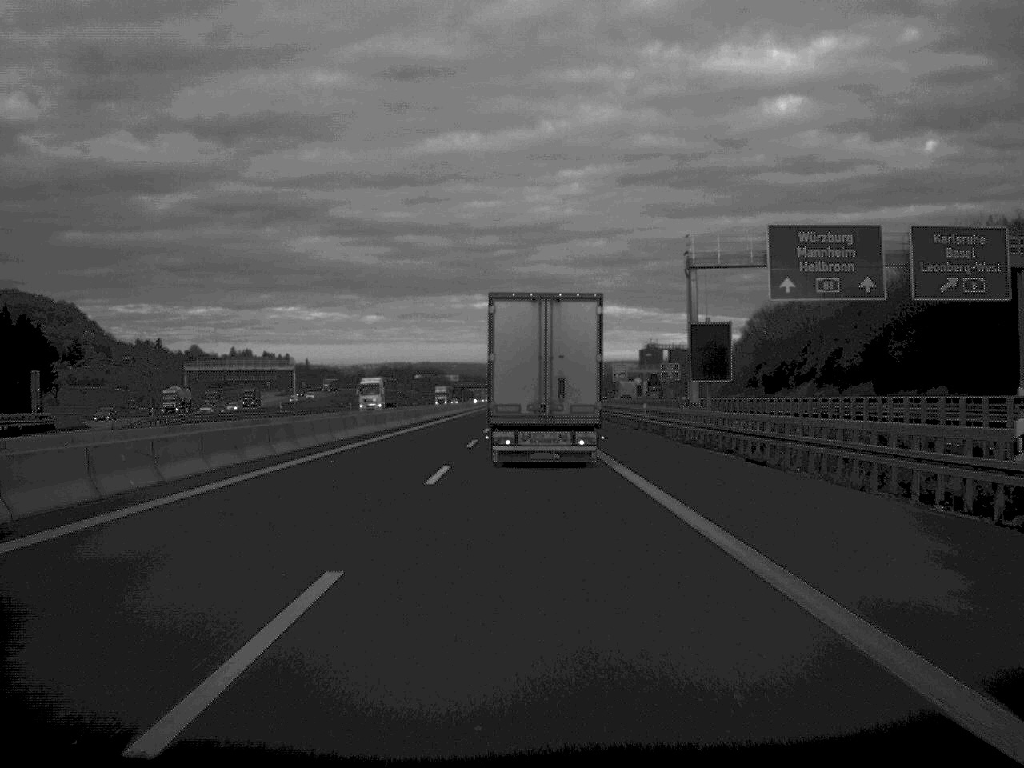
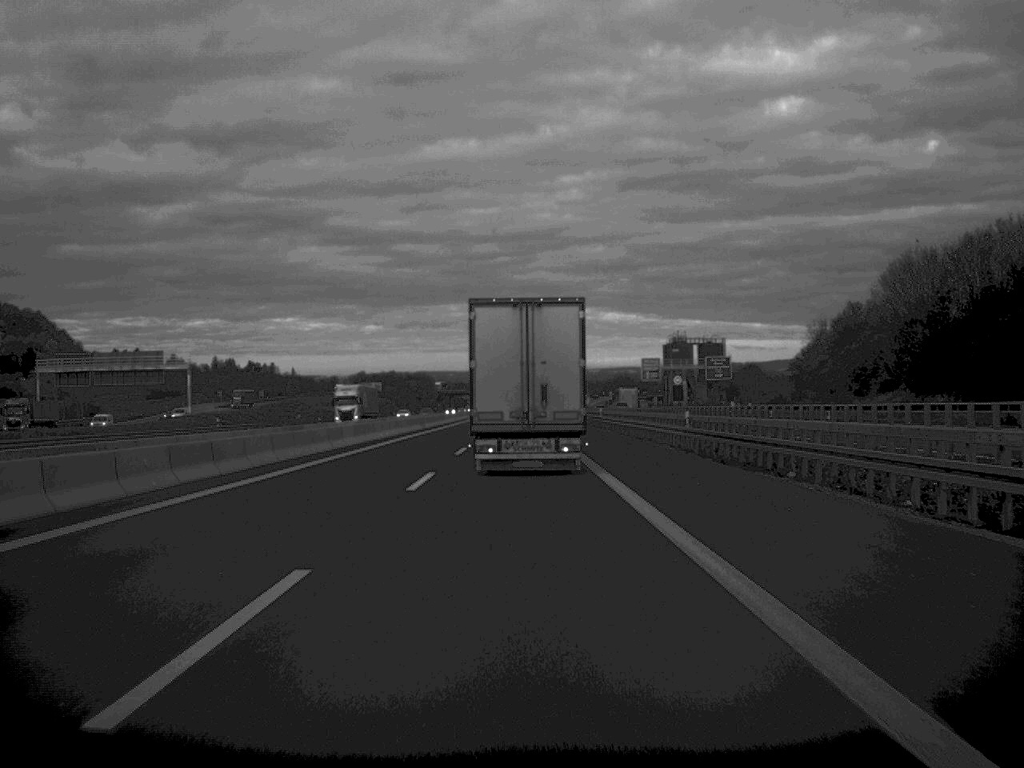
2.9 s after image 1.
(+0.1, +71.0) m; 0°
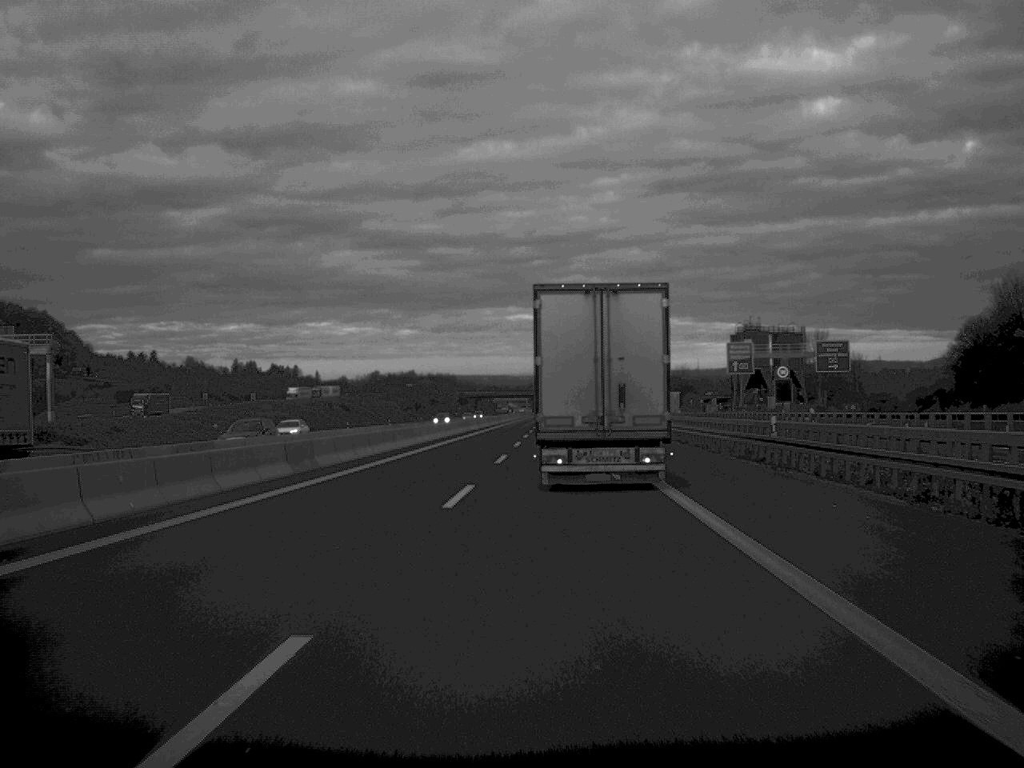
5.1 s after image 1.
(-0.6, +57.0) m; -2°
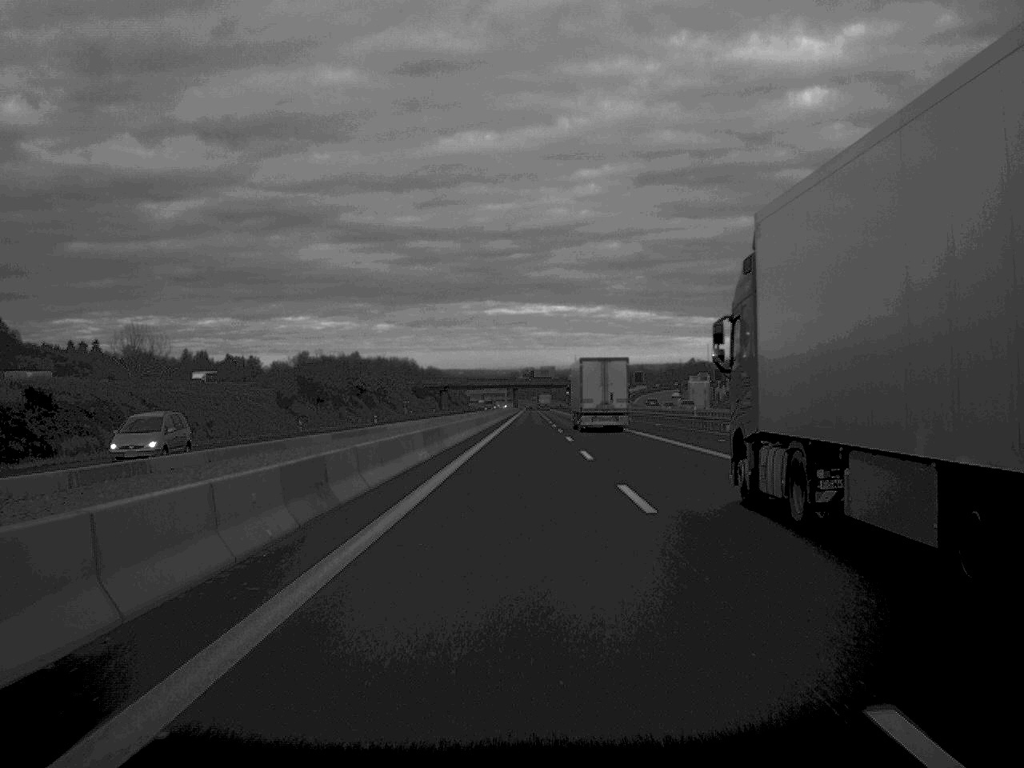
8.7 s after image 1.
(-0.9, +109.9) m; +1°
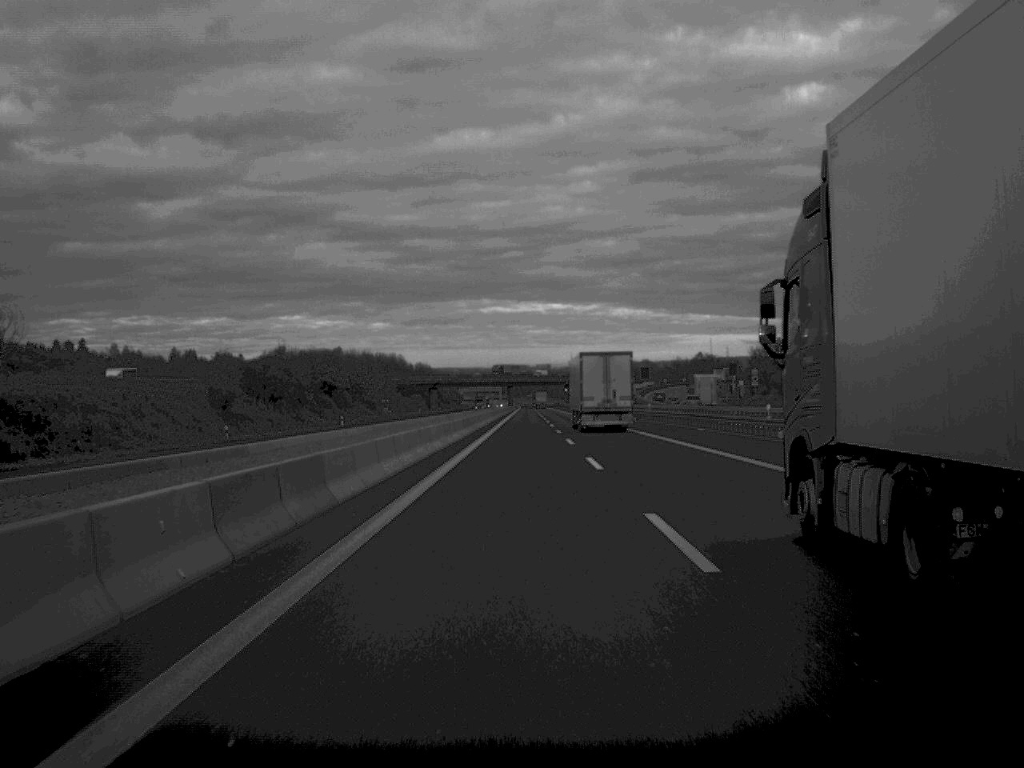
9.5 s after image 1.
(+0.1, +24.0) m; 0°
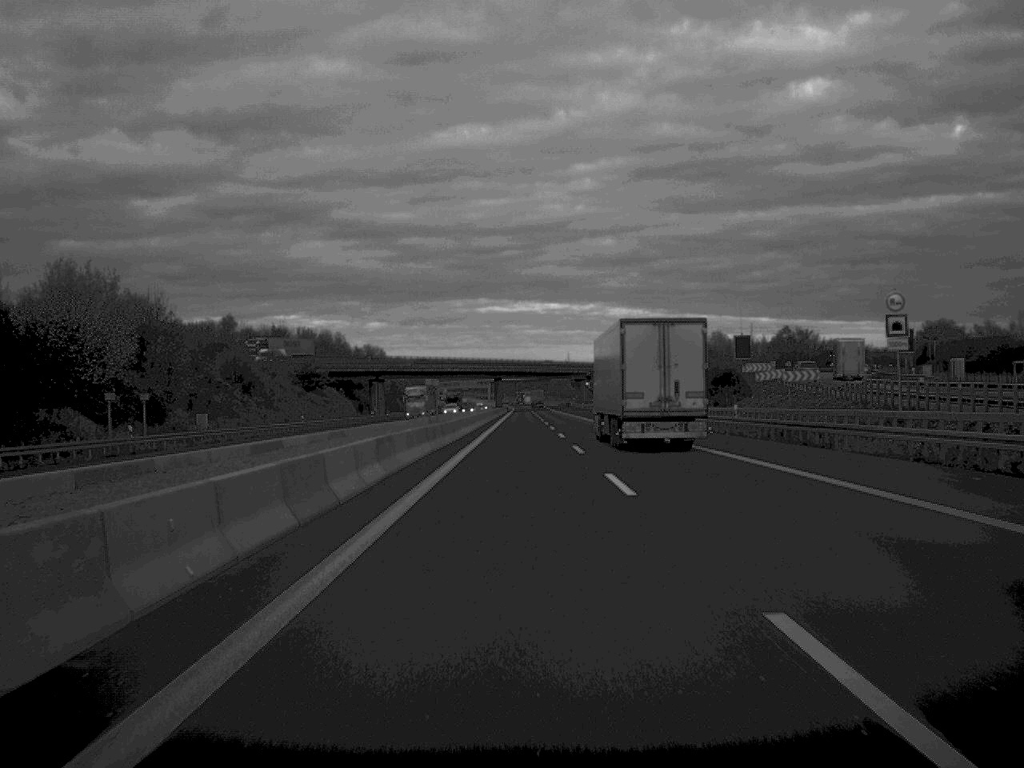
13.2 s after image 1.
(-0.1, +115.4) m; 0°
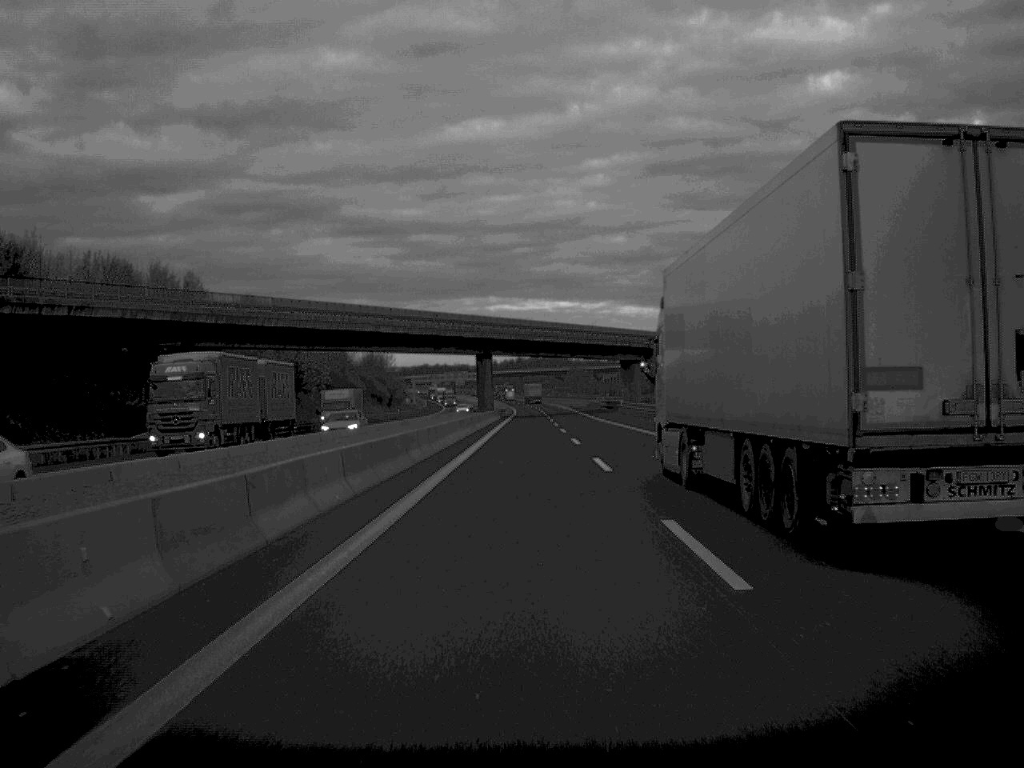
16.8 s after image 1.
(-0.4, +117.7) m; 0°
